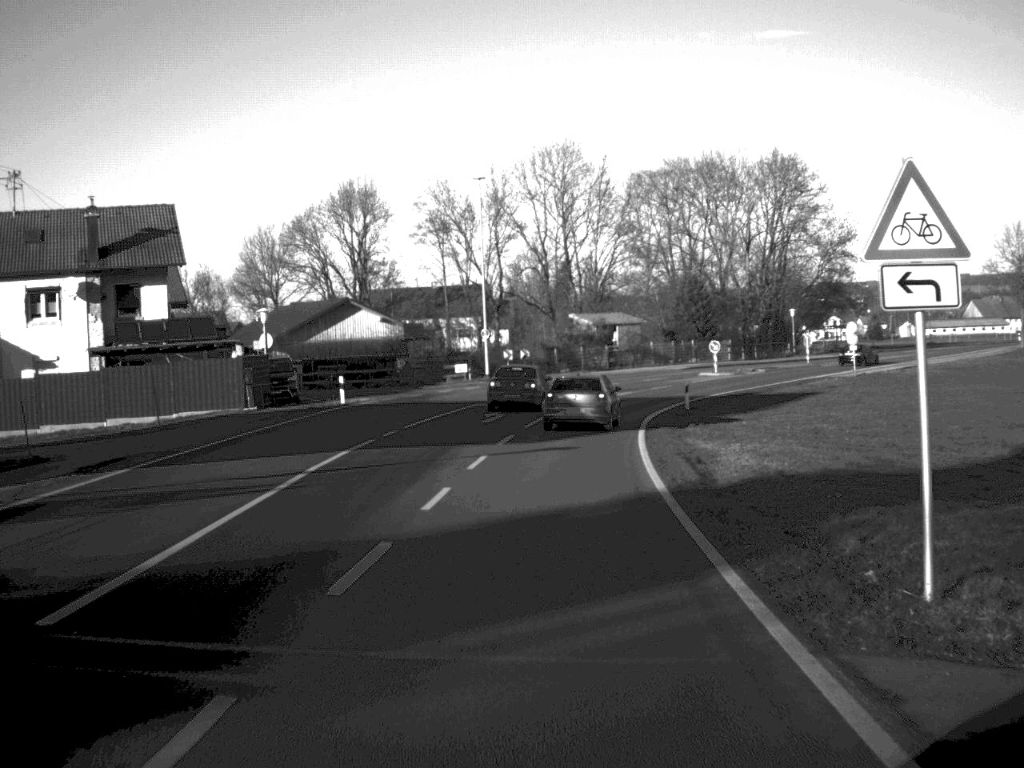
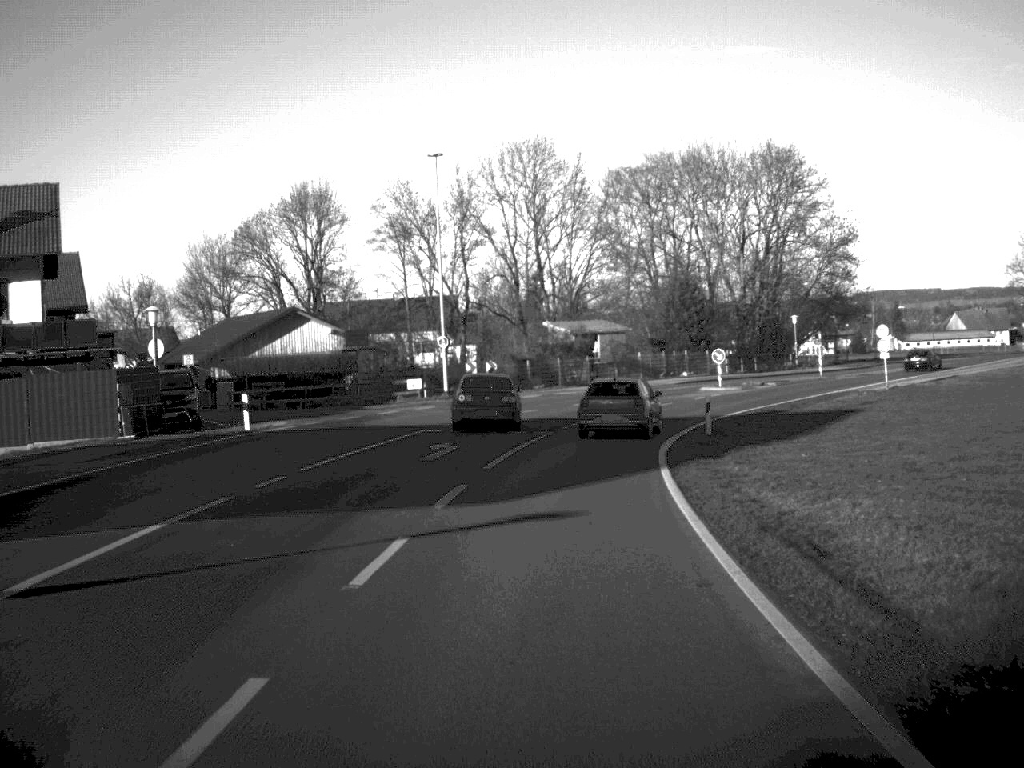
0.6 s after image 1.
(+0.1, +11.4) m; +1°
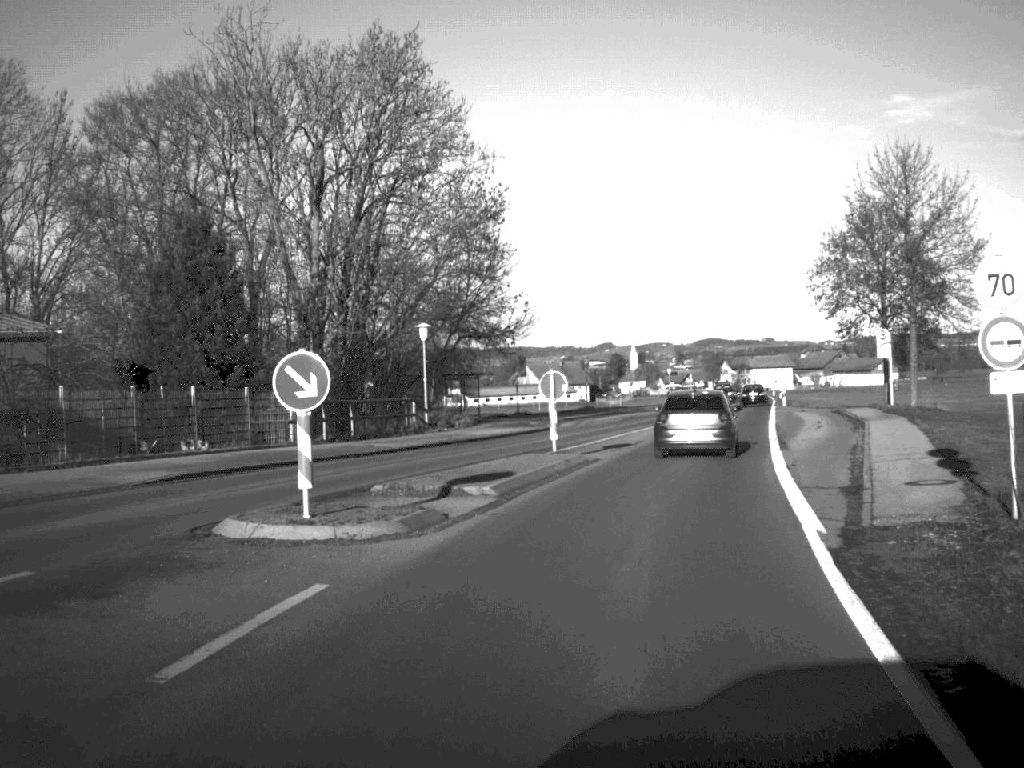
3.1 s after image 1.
(+6.0, +44.2) m; +21°
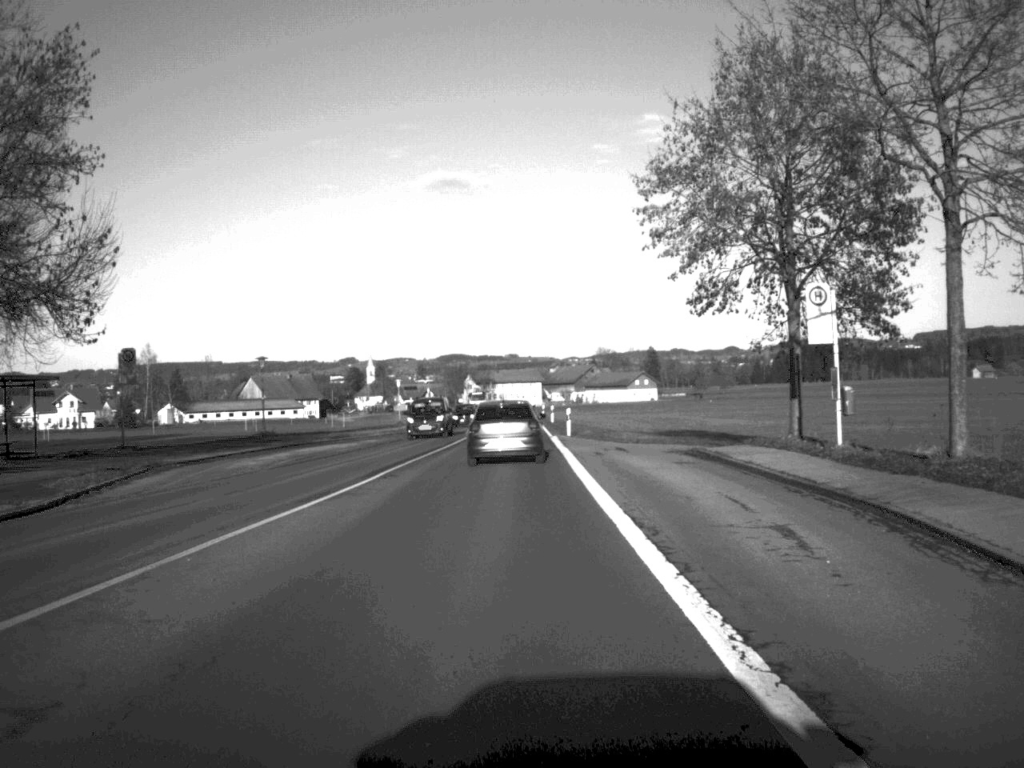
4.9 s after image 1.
(+4.0, +29.5) m; +11°
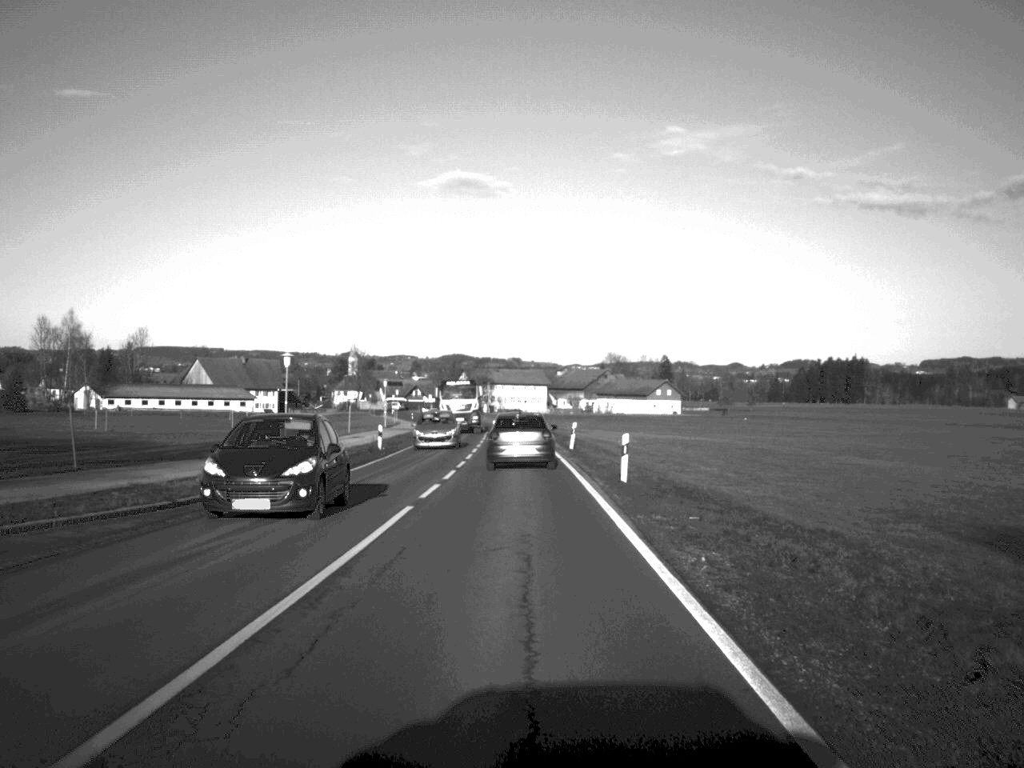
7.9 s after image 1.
(-0.5, +52.4) m; 0°
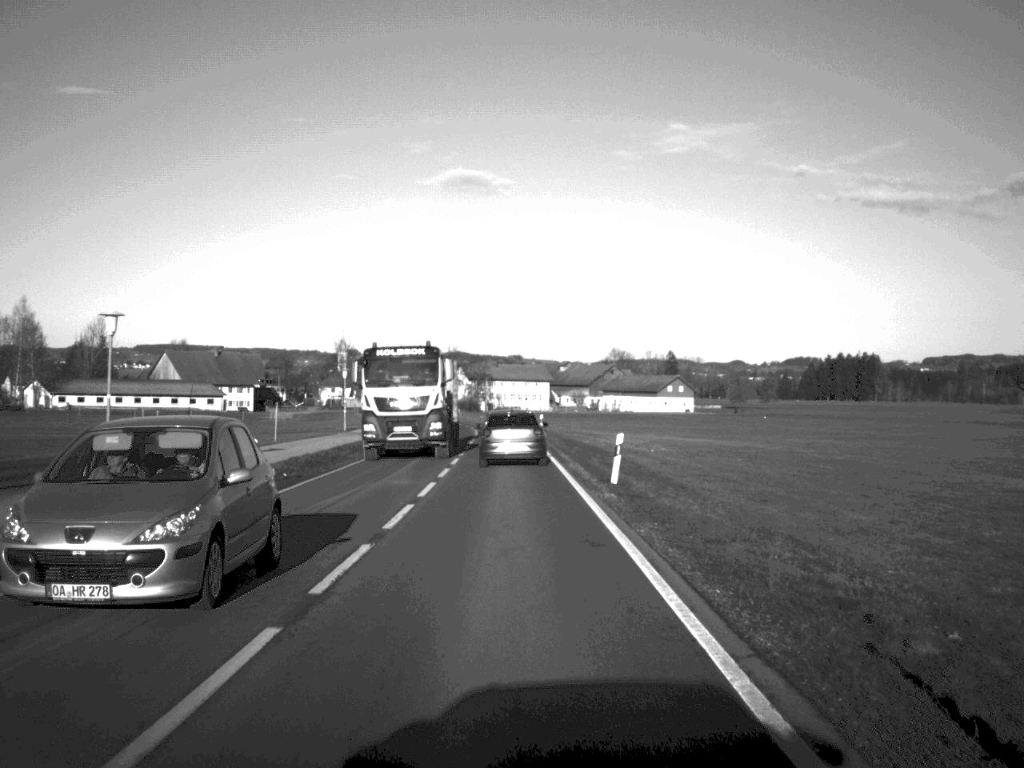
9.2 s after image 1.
(0.0, +23.1) m; 0°
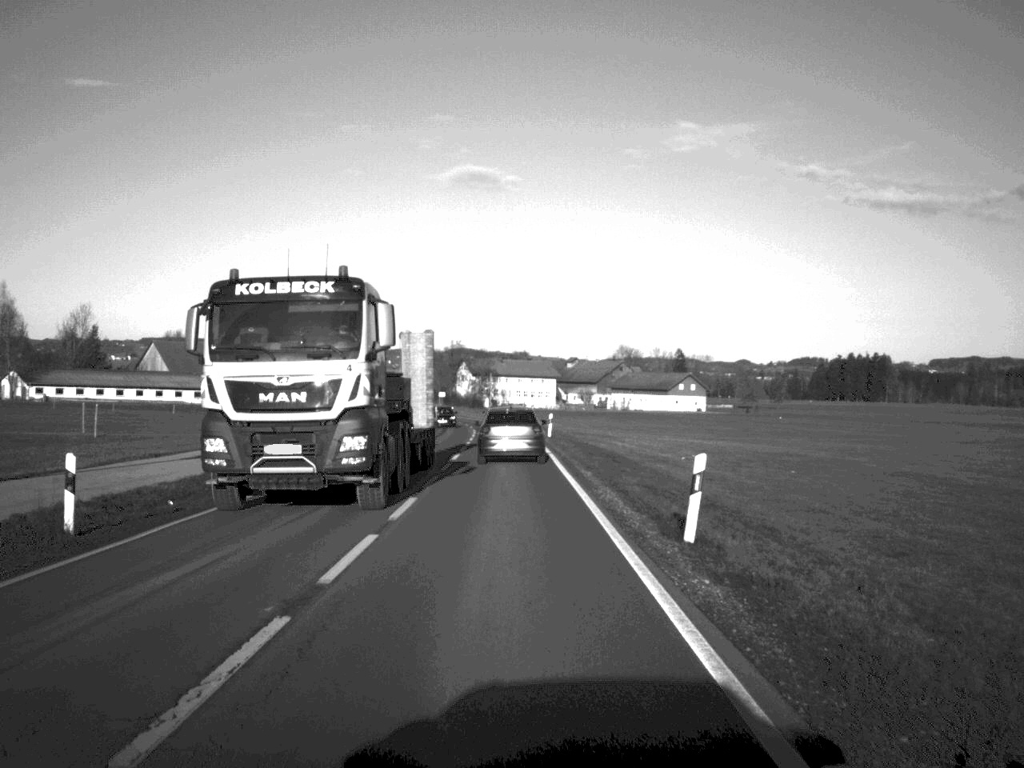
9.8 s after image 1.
(0.0, +11.1) m; 0°
